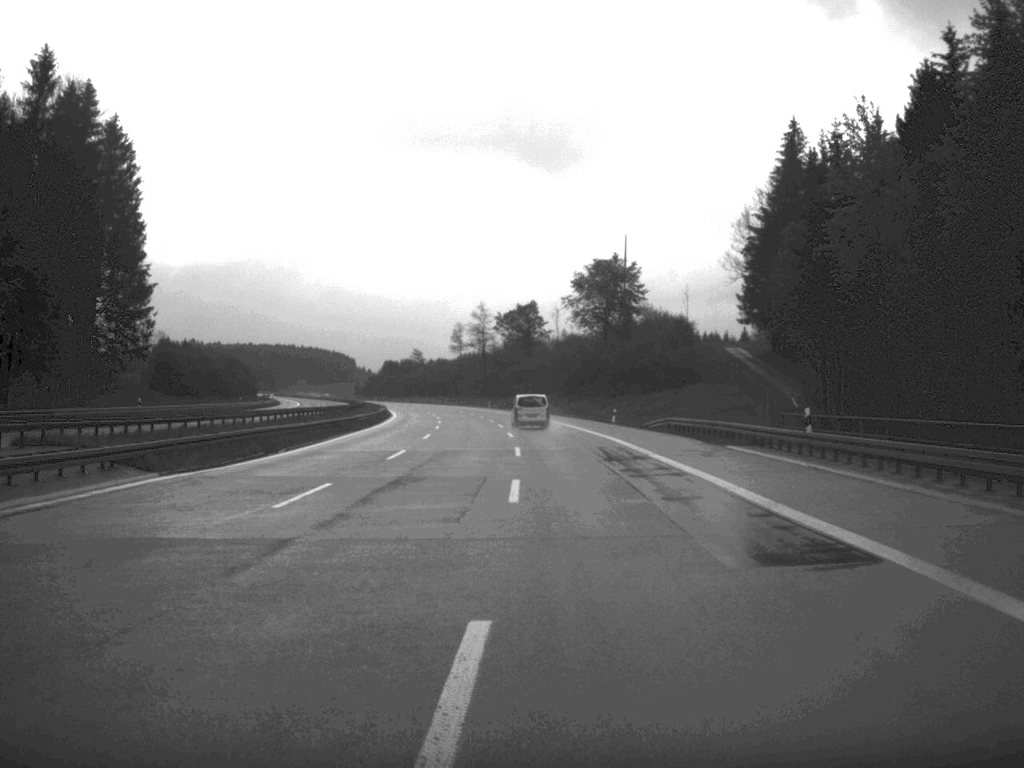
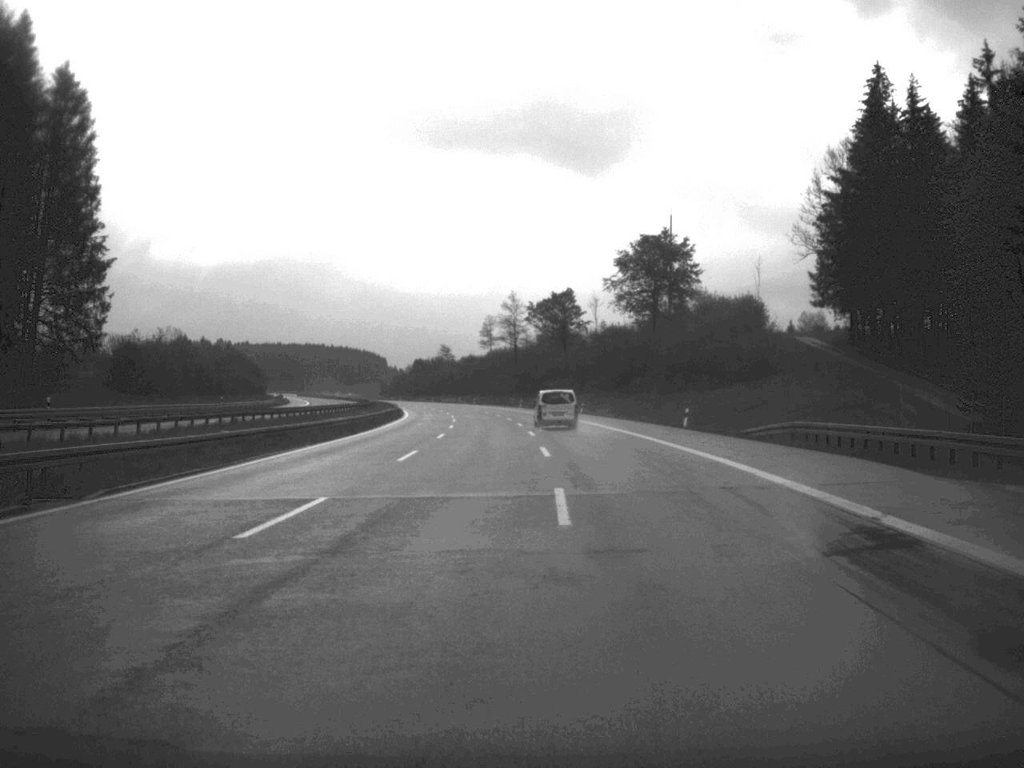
(-0.3, +22.1) m; -2°
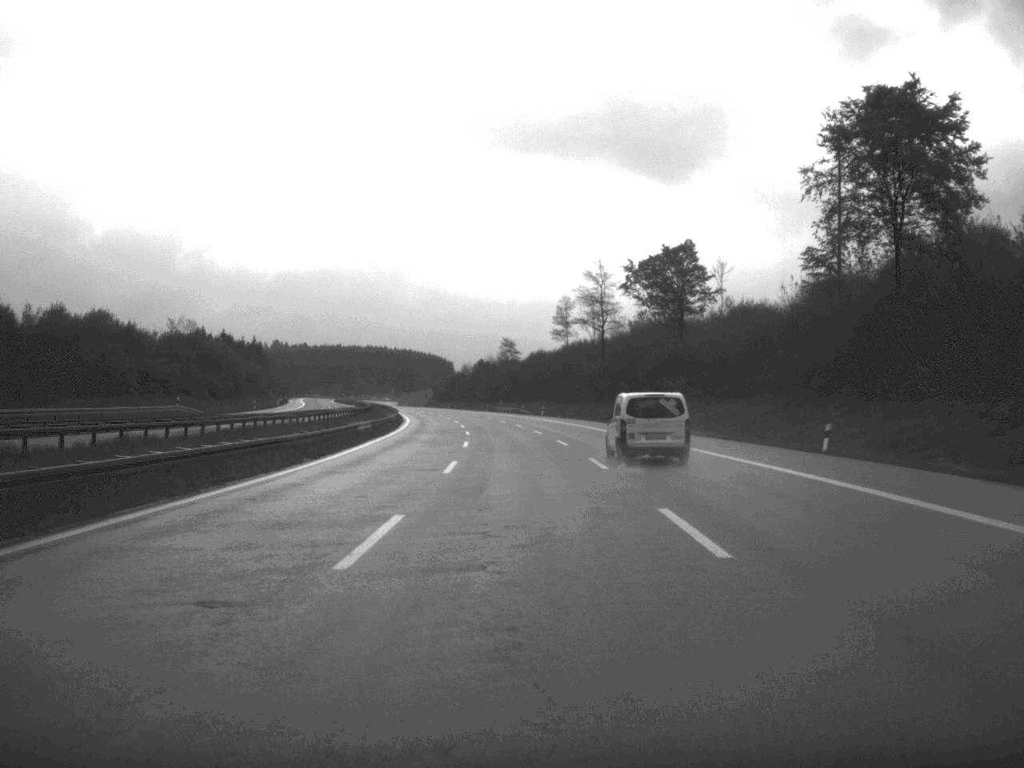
(-2.3, +71.5) m; -3°
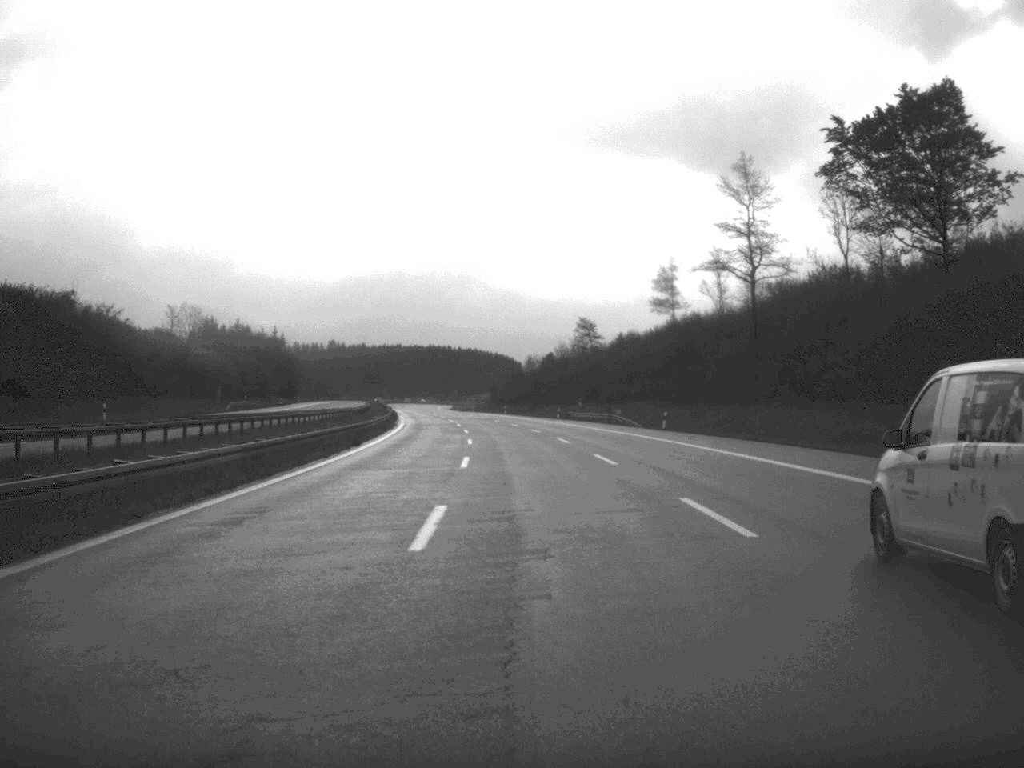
(-2.1, +67.3) m; -3°
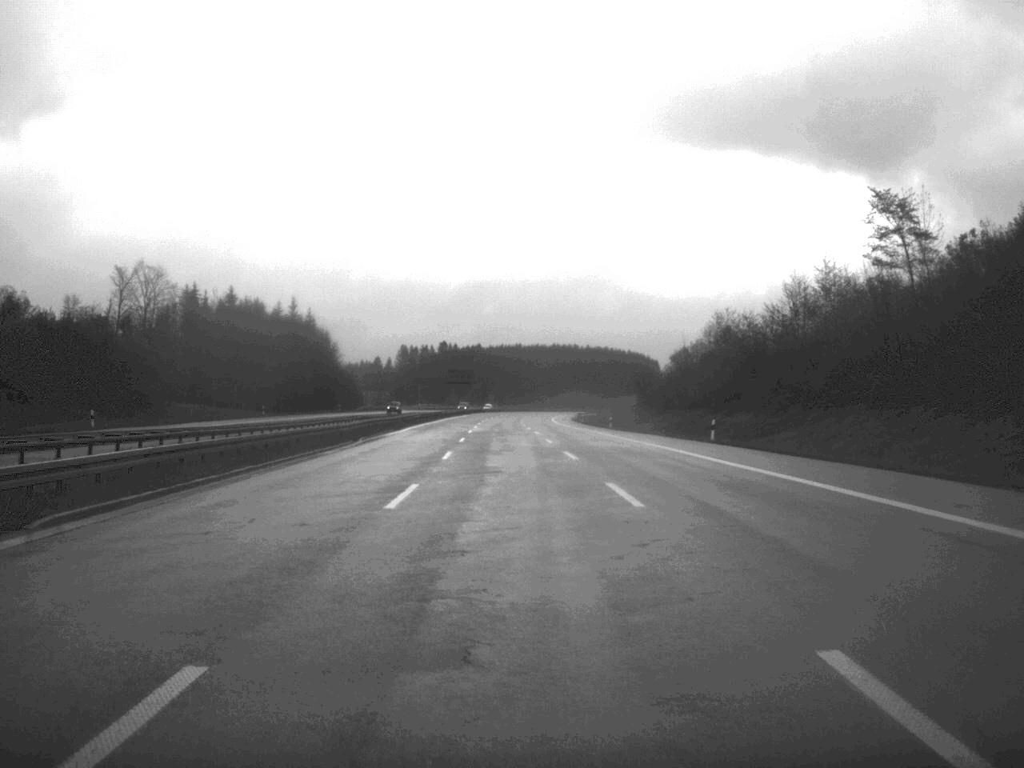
(-5.6, +115.3) m; -6°
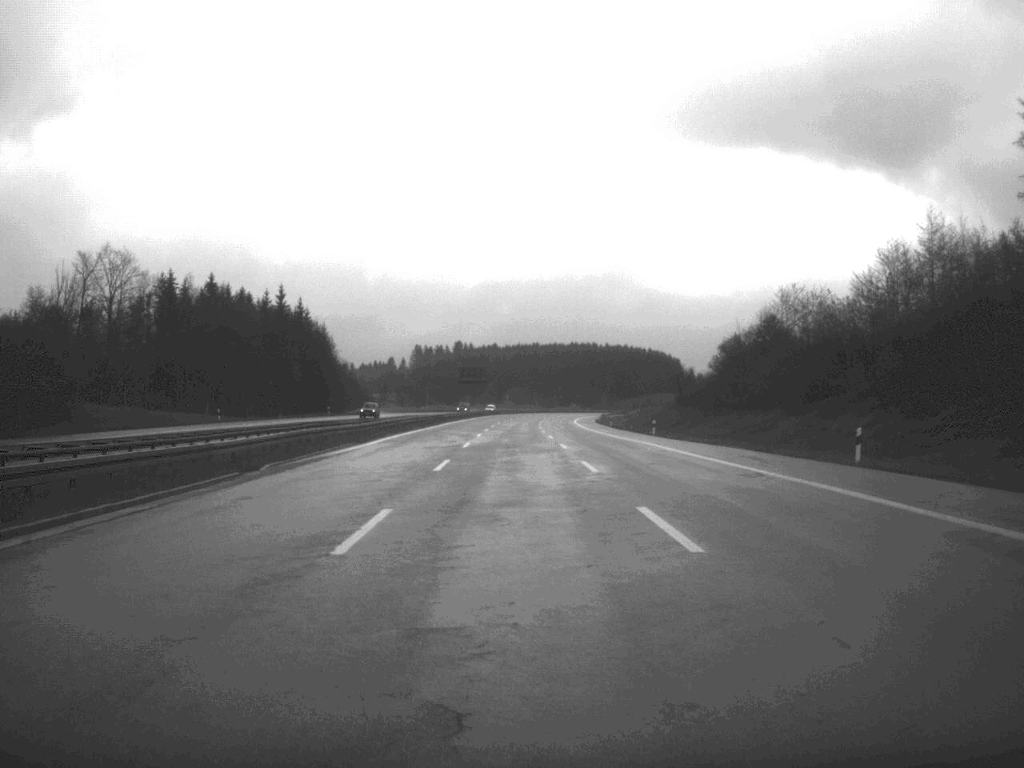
(-0.2, +23.2) m; -1°
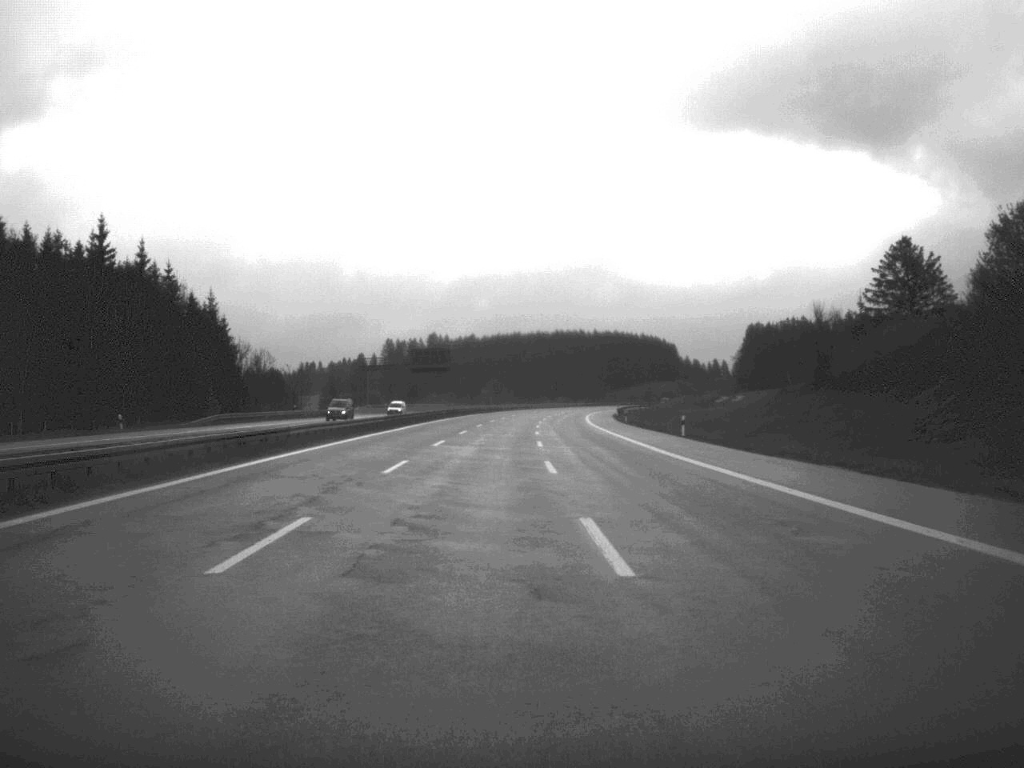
(+0.1, +70.6) m; +1°
